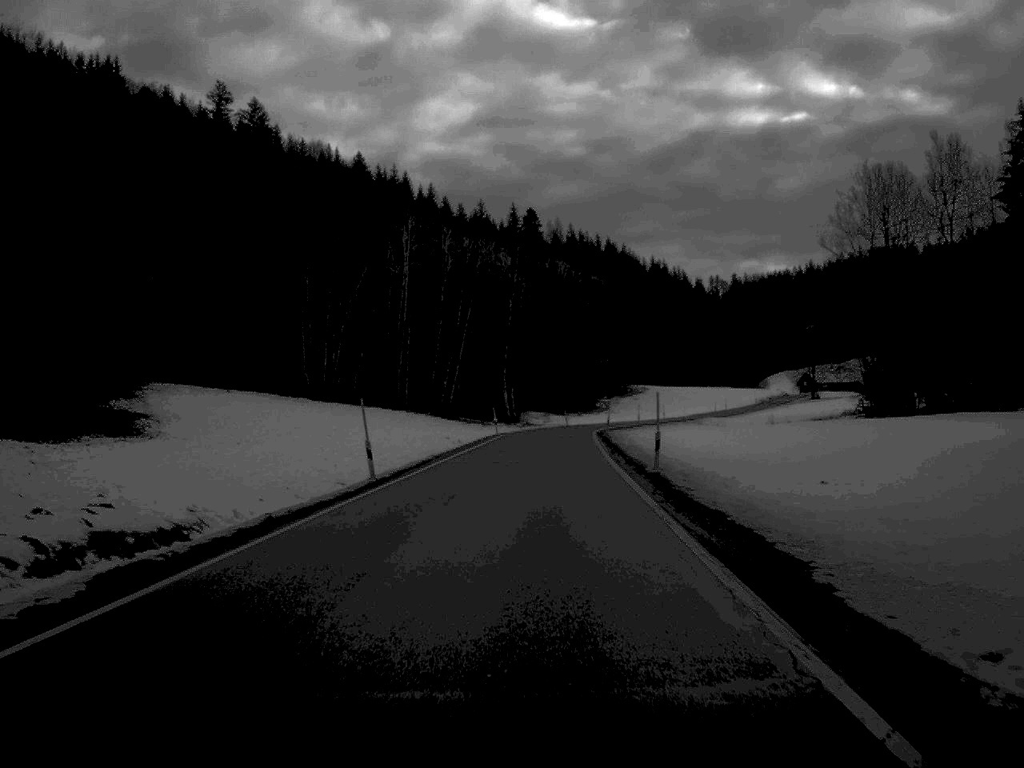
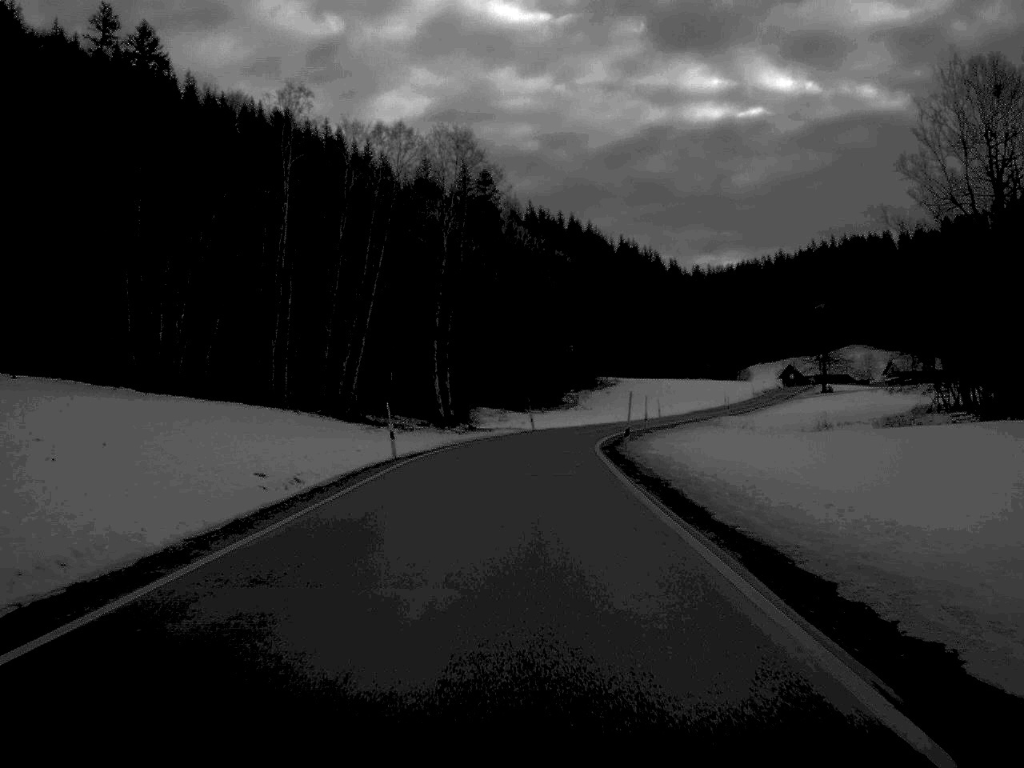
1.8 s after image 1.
(+0.7, +41.5) m; +2°
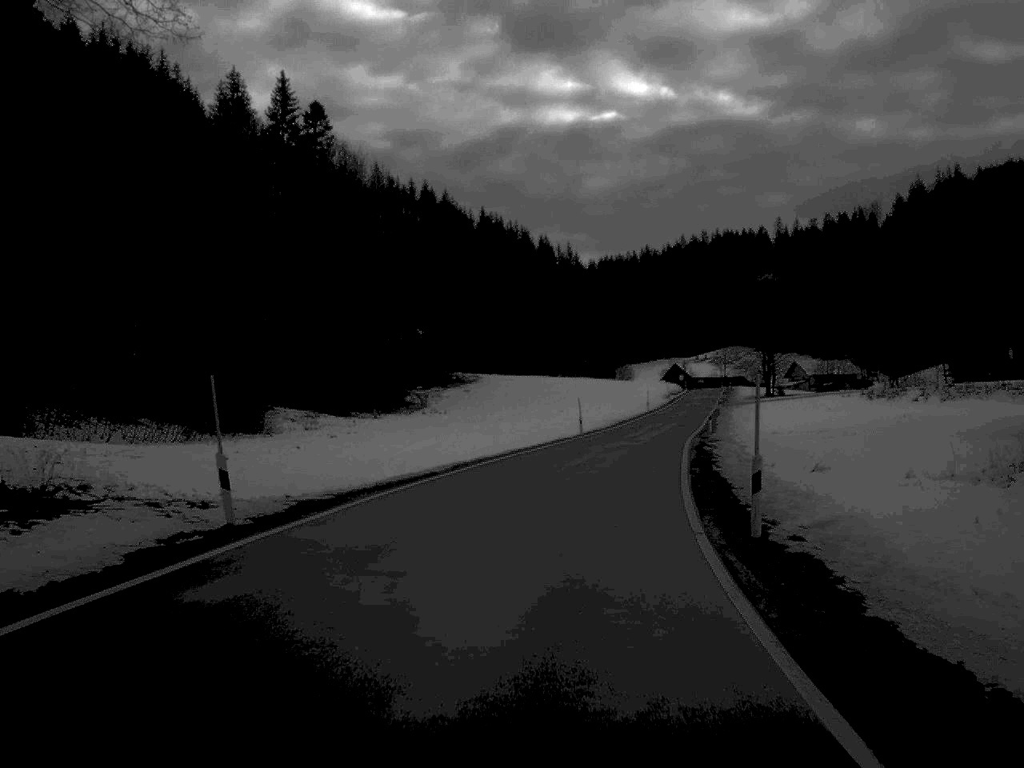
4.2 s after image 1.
(+2.2, +57.3) m; +7°
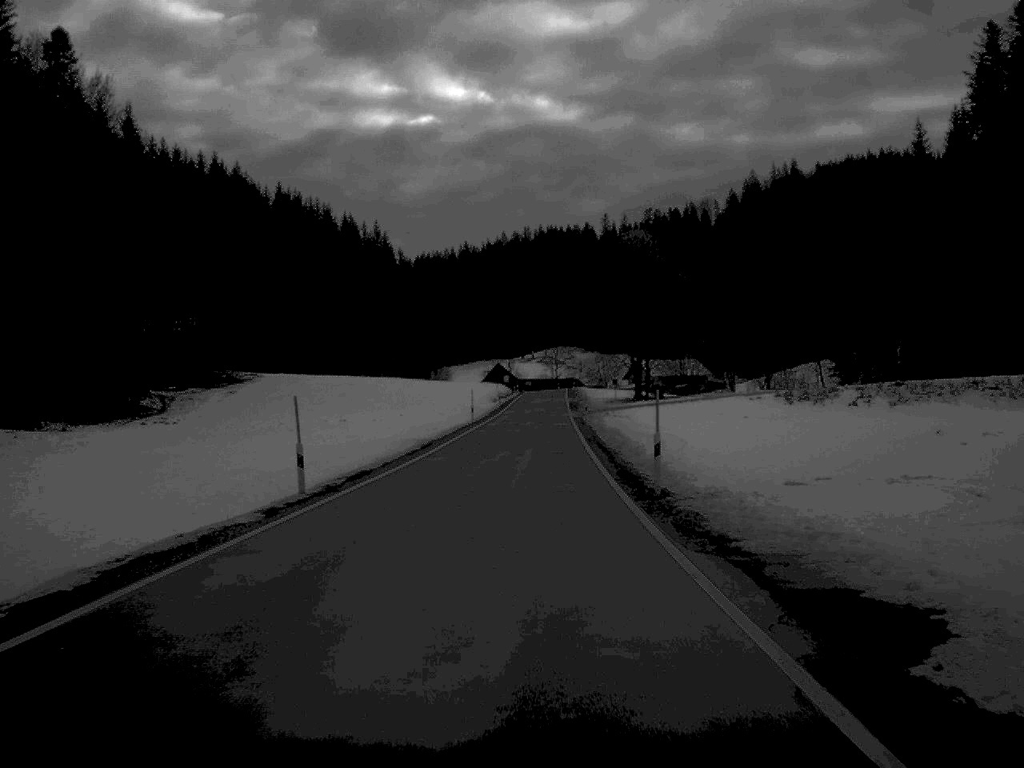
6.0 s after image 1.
(+3.4, +41.5) m; +8°
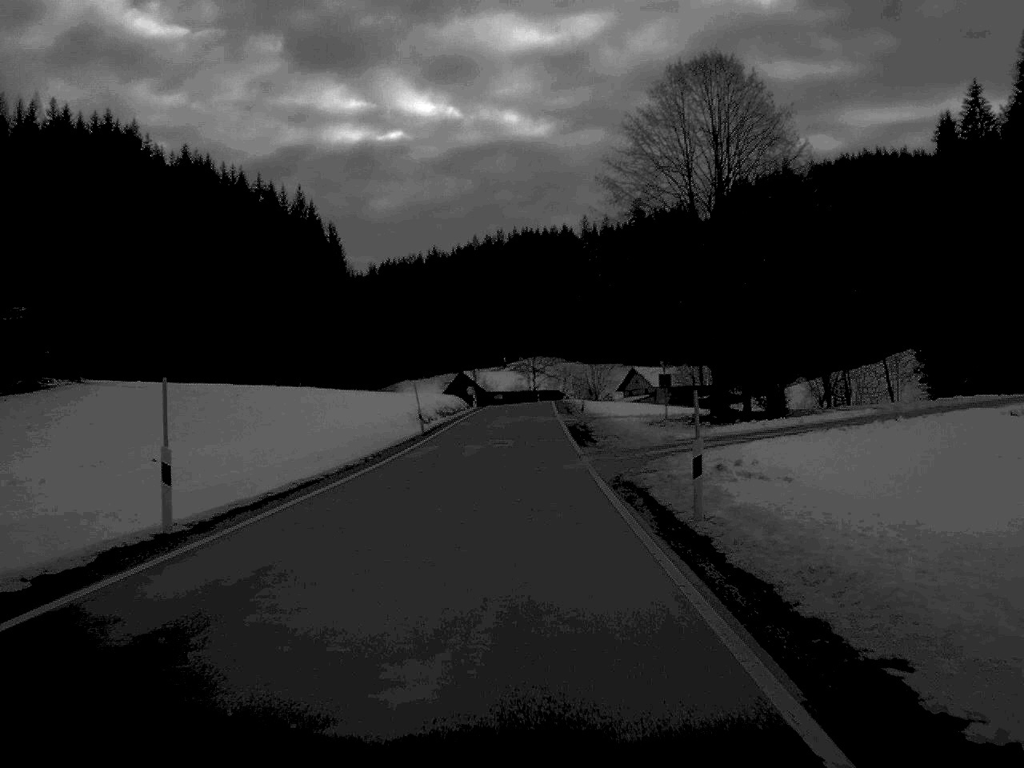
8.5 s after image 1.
(+0.9, +57.6) m; +1°
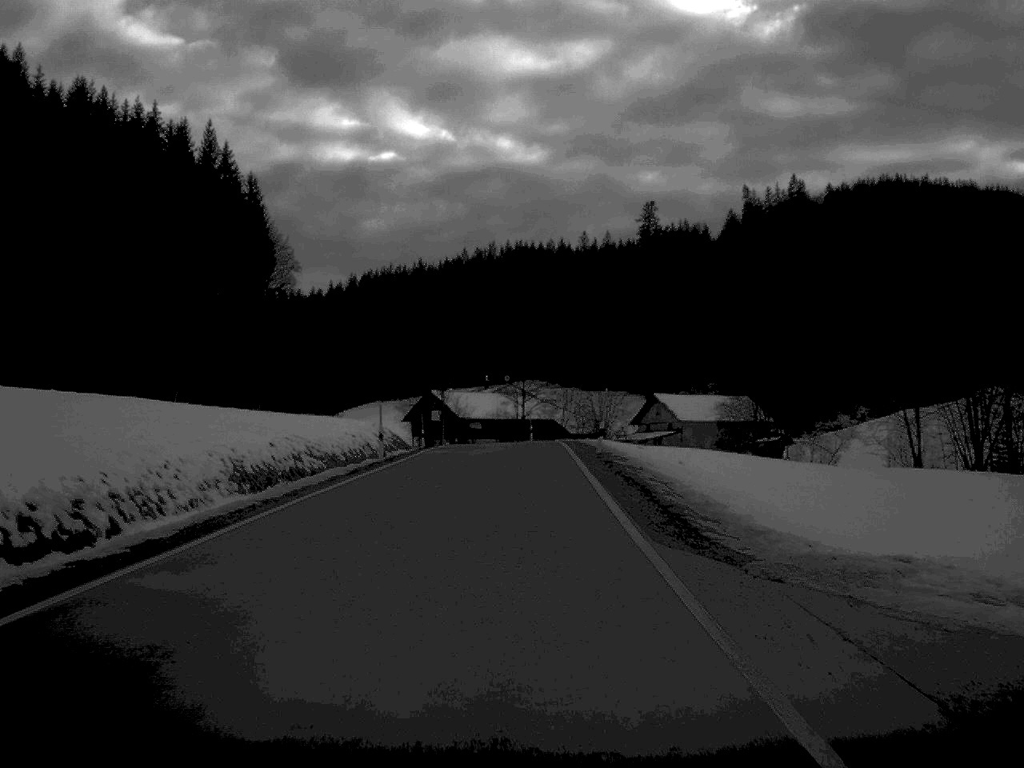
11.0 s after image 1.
(+0.2, +54.7) m; 0°
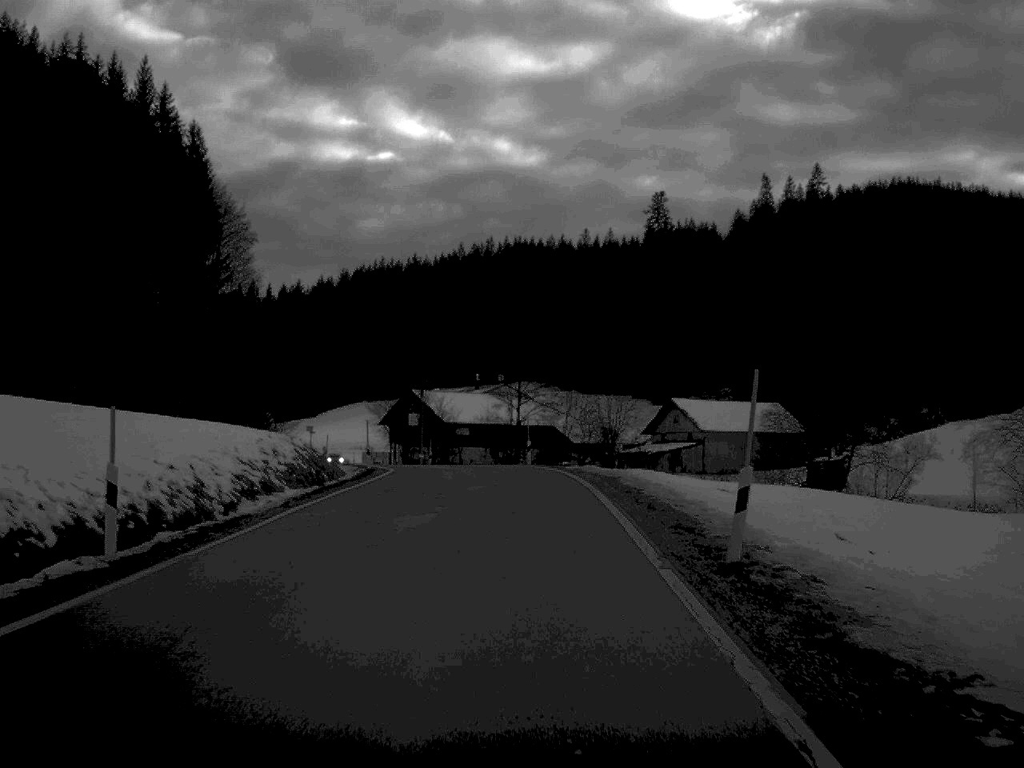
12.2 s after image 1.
(0.0, +25.3) m; 0°
